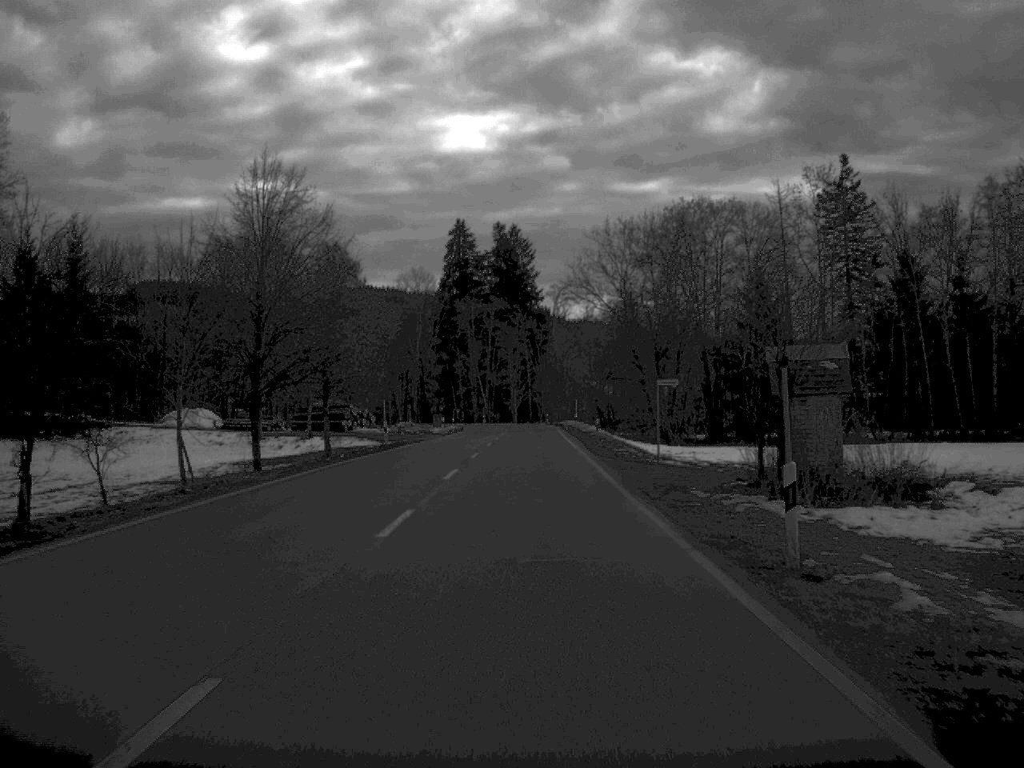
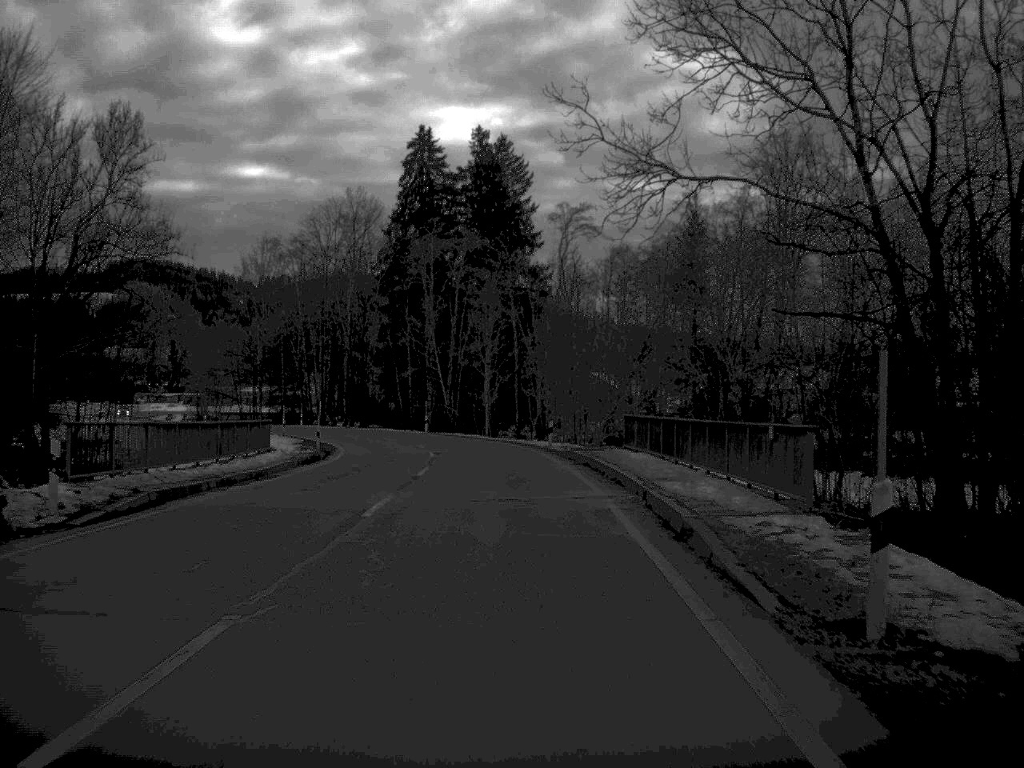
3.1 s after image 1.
(+0.4, +70.1) m; 0°
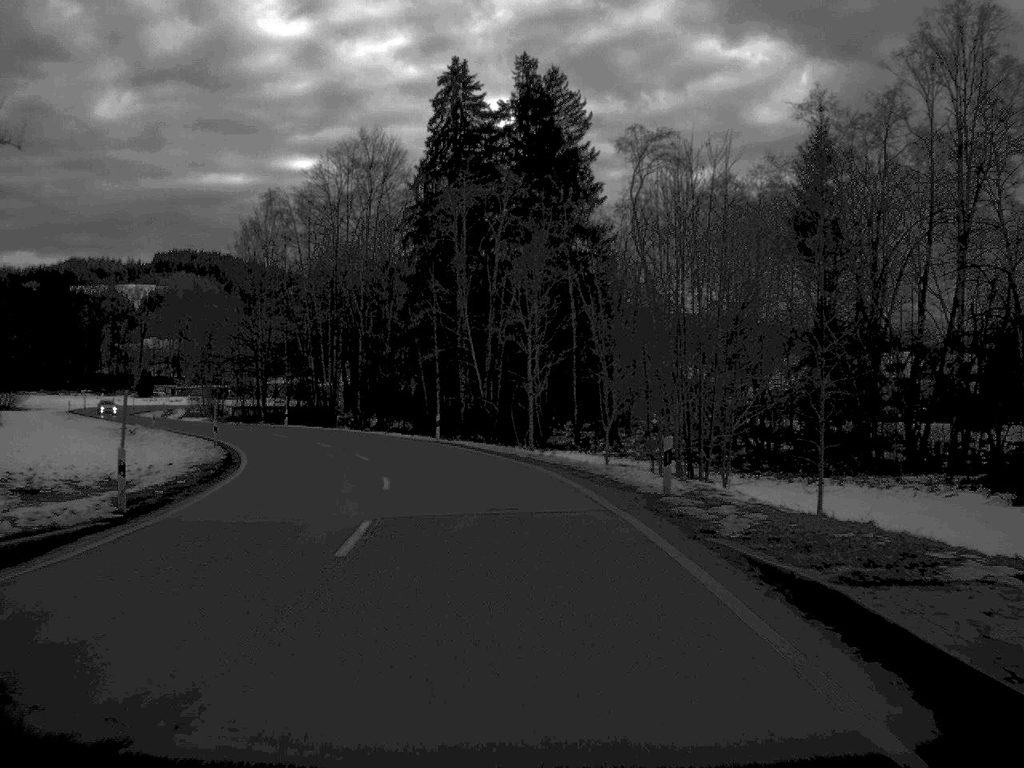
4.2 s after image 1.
(-0.5, +27.6) m; -3°
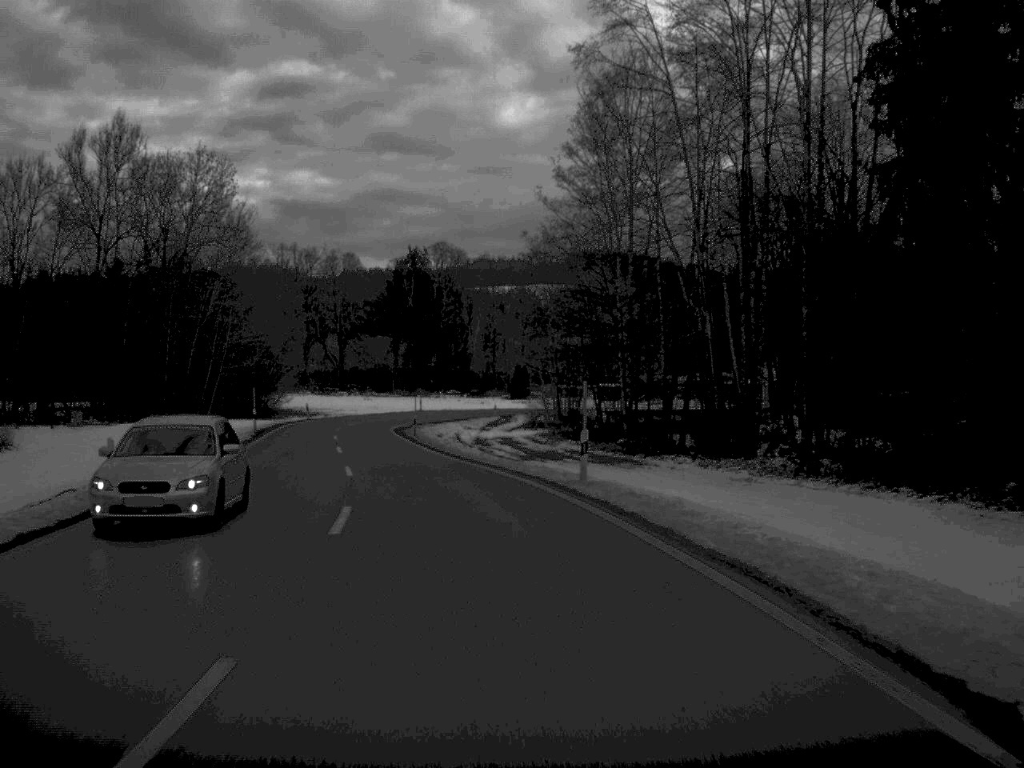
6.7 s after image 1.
(-8.4, +55.9) m; -19°
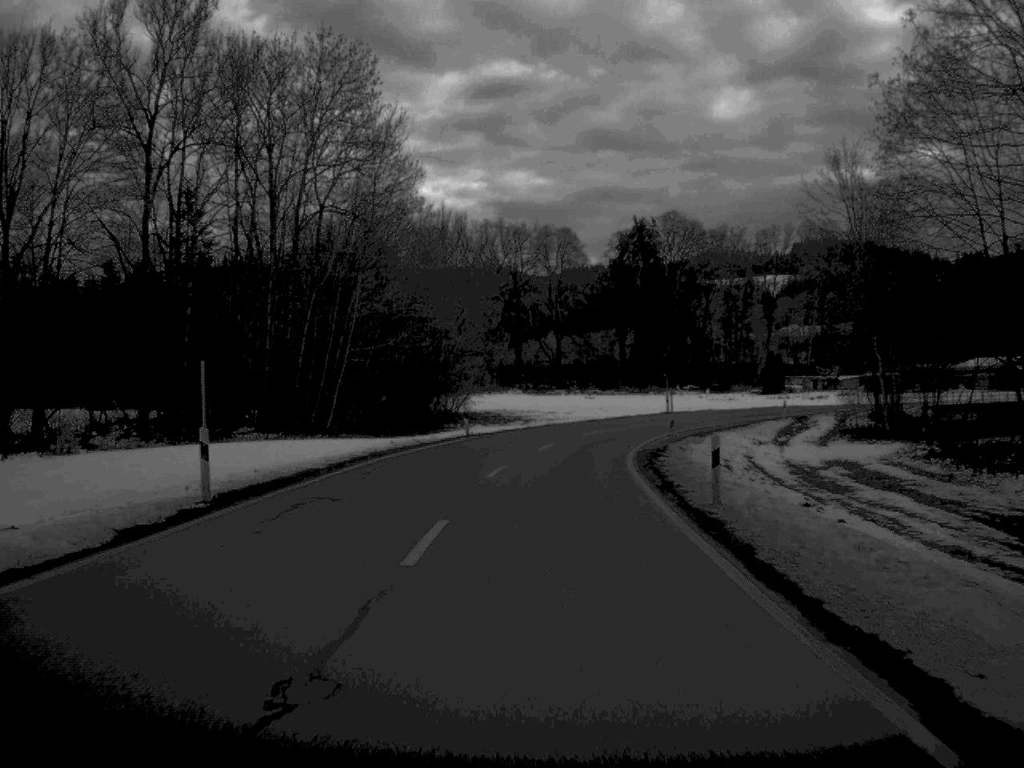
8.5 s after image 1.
(-4.3, +39.4) m; -10°
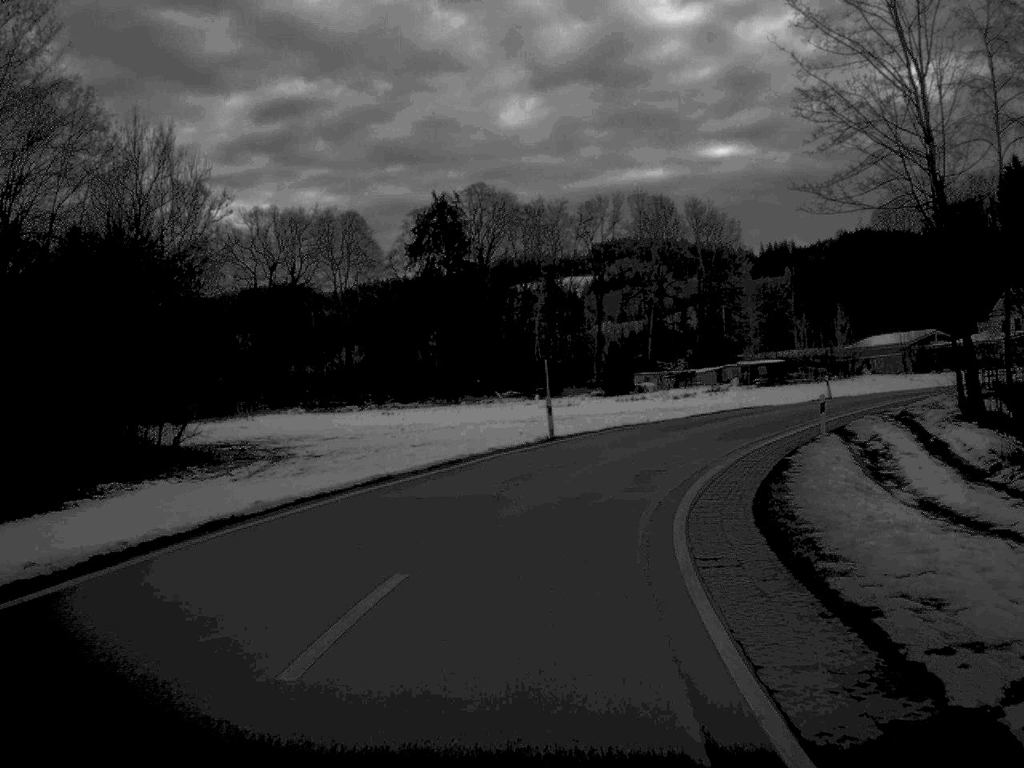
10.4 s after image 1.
(+2.3, +39.7) m; +9°
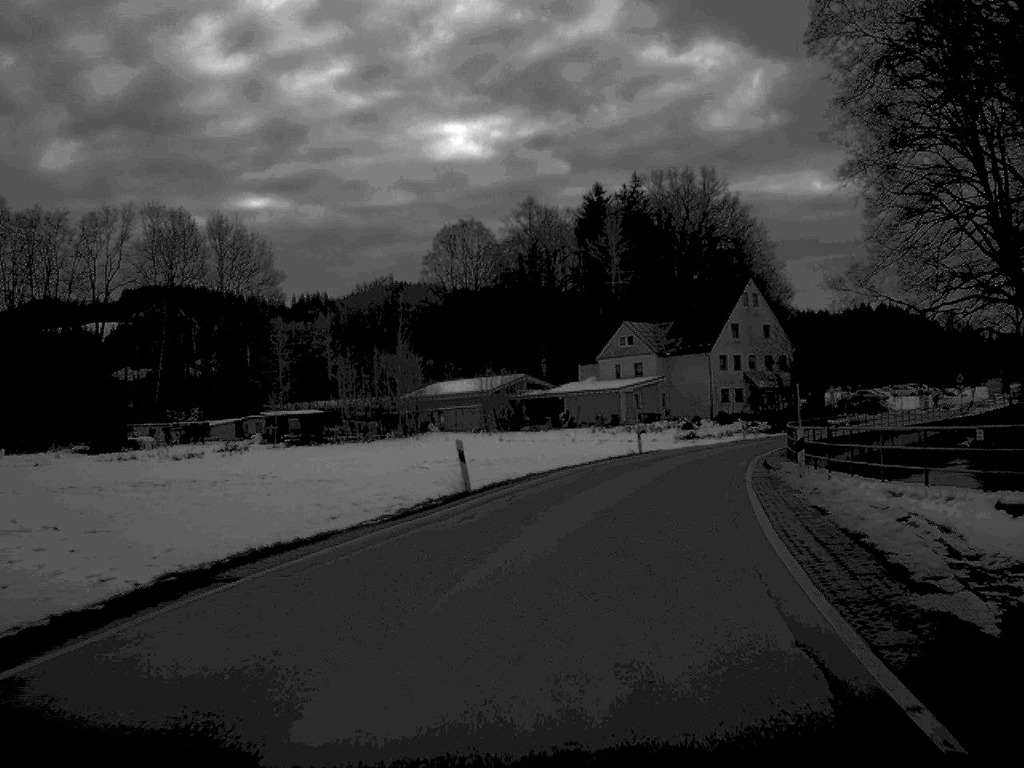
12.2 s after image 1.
(+6.0, +34.8) m; +21°
